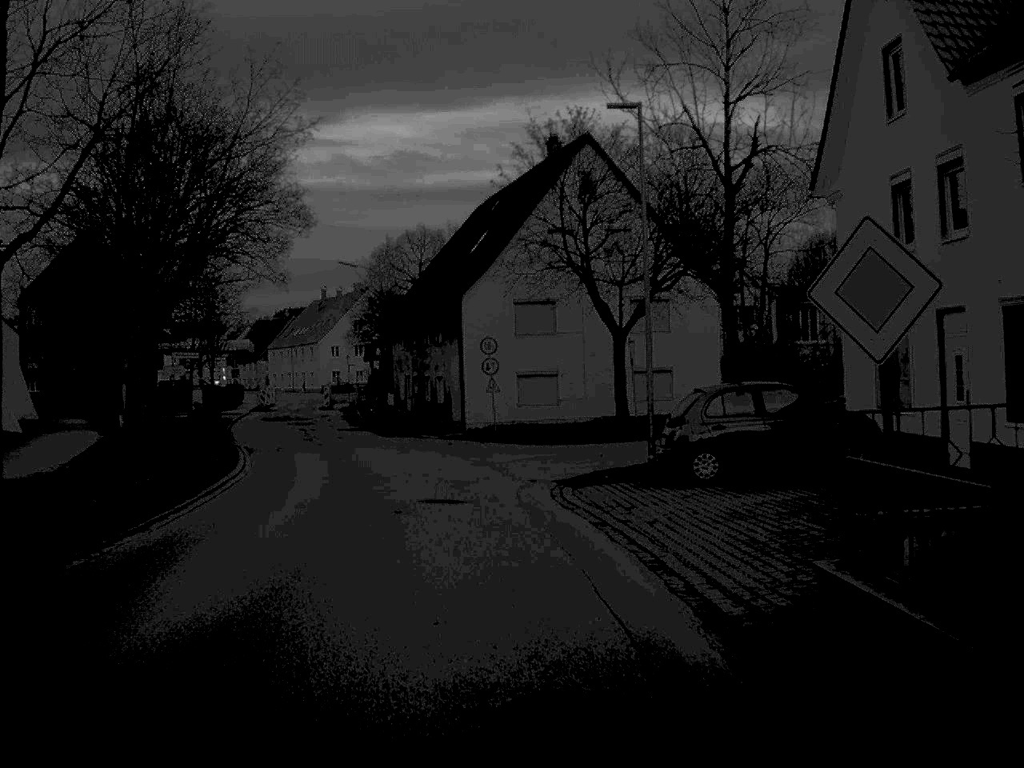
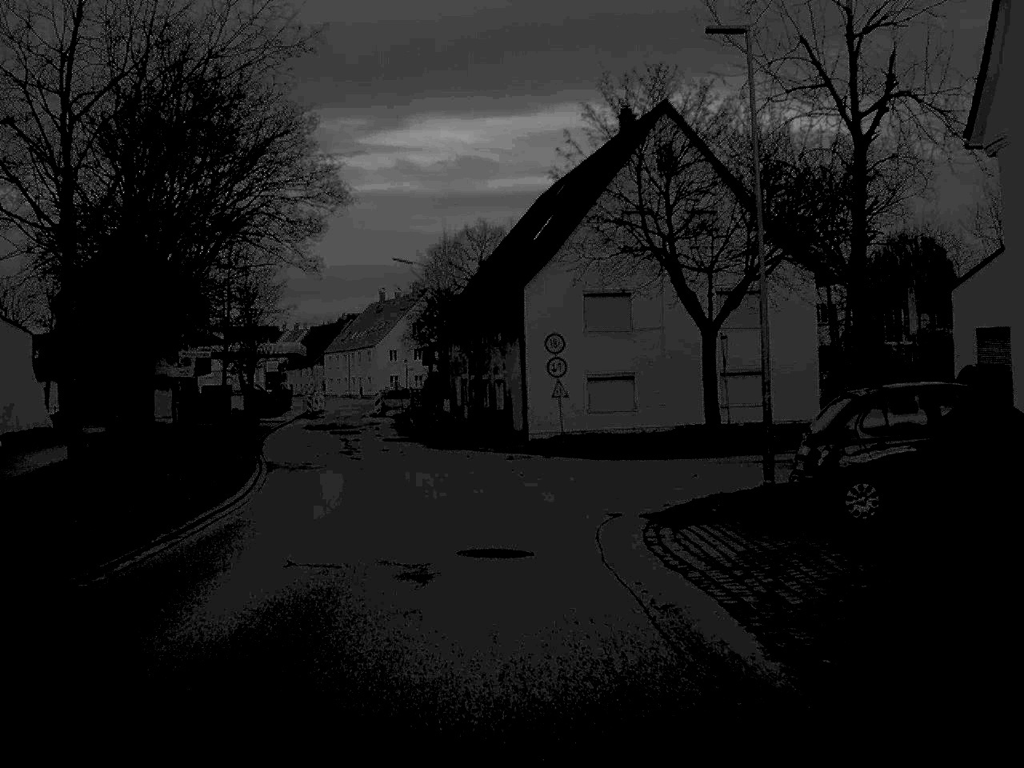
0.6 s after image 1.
(-0.1, +5.7) m; -3°
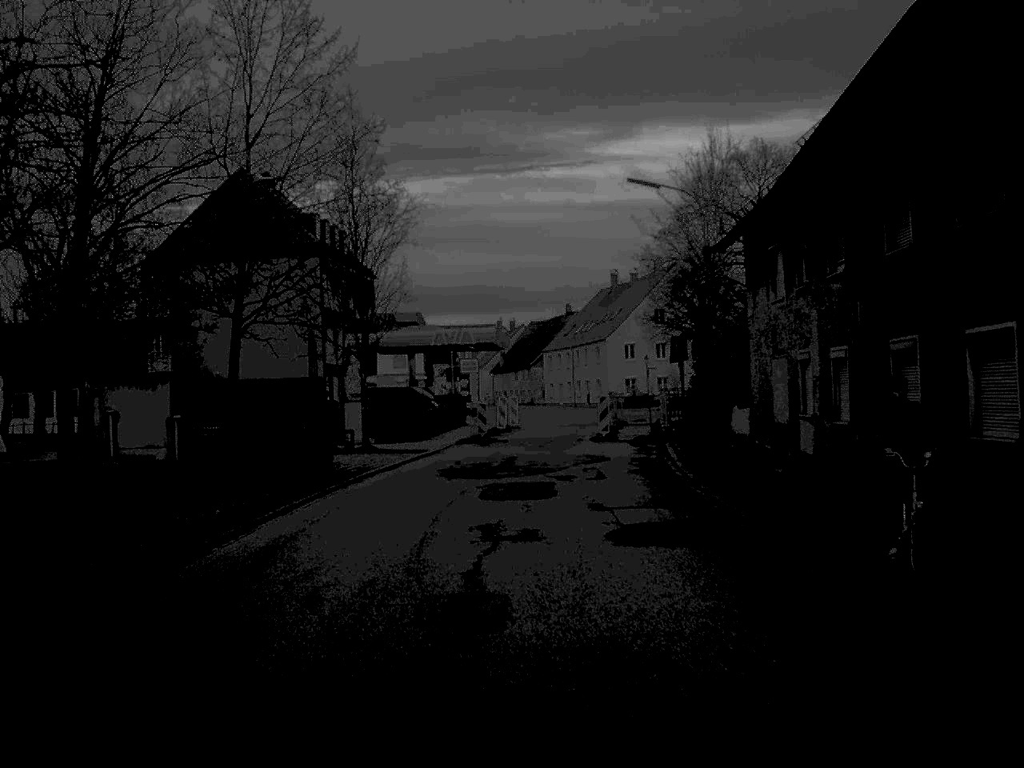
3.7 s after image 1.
(-3.0, +30.2) m; -10°
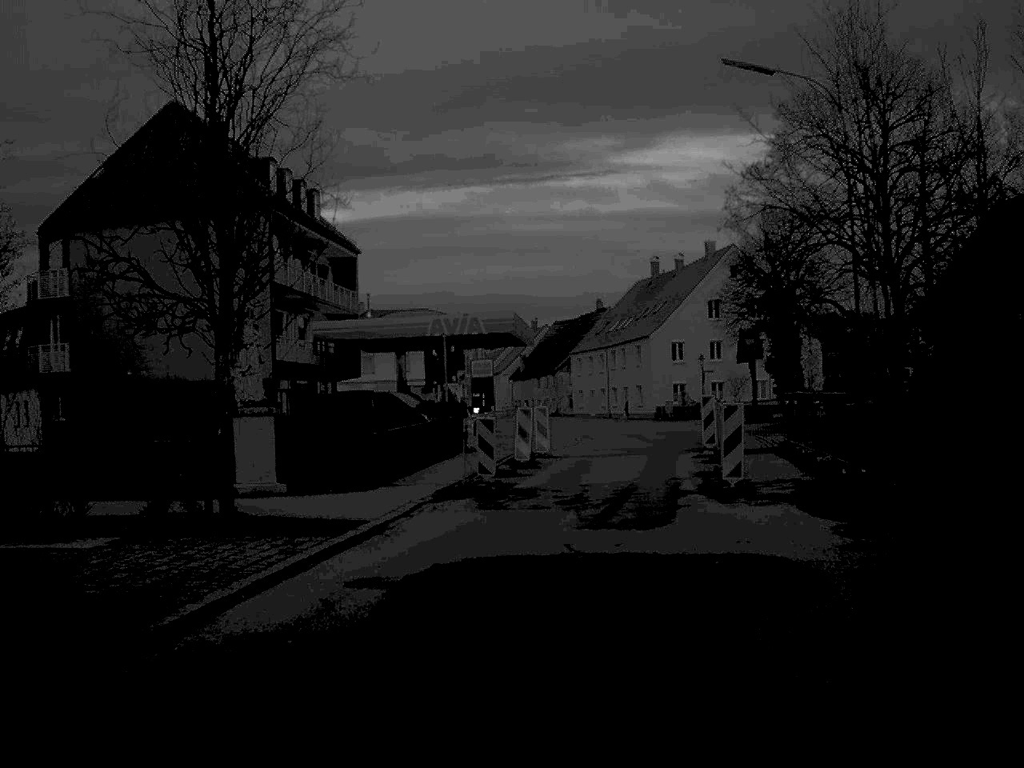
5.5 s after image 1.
(-0.3, +18.3) m; -1°
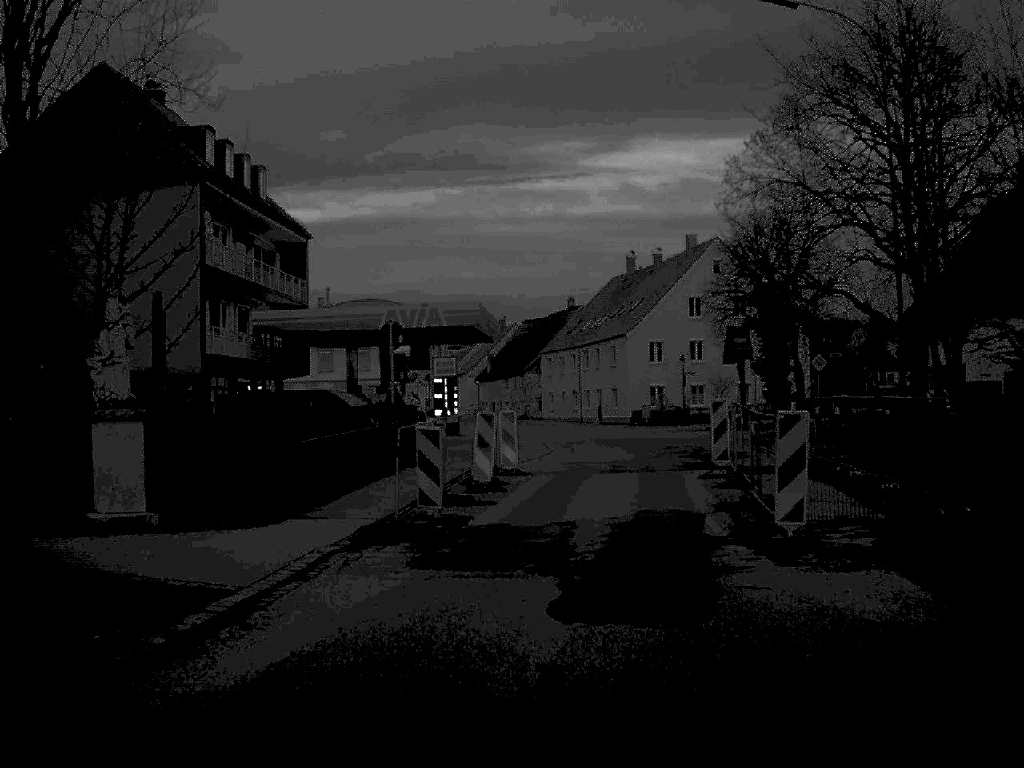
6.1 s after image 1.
(+0.1, +5.8) m; +2°
